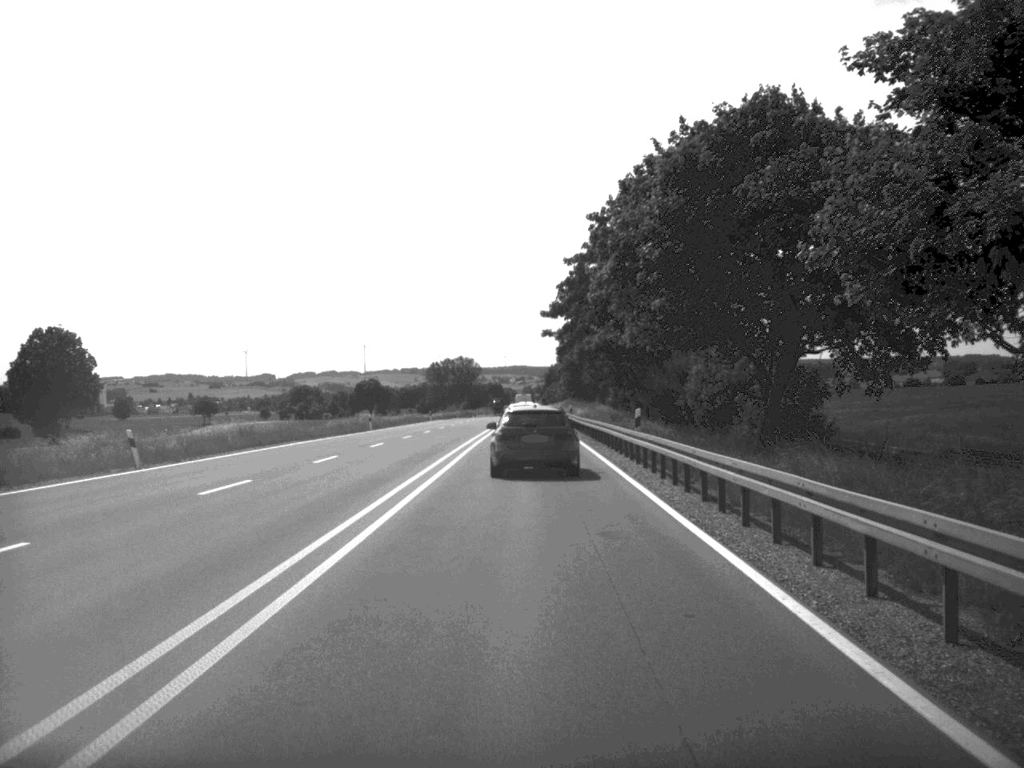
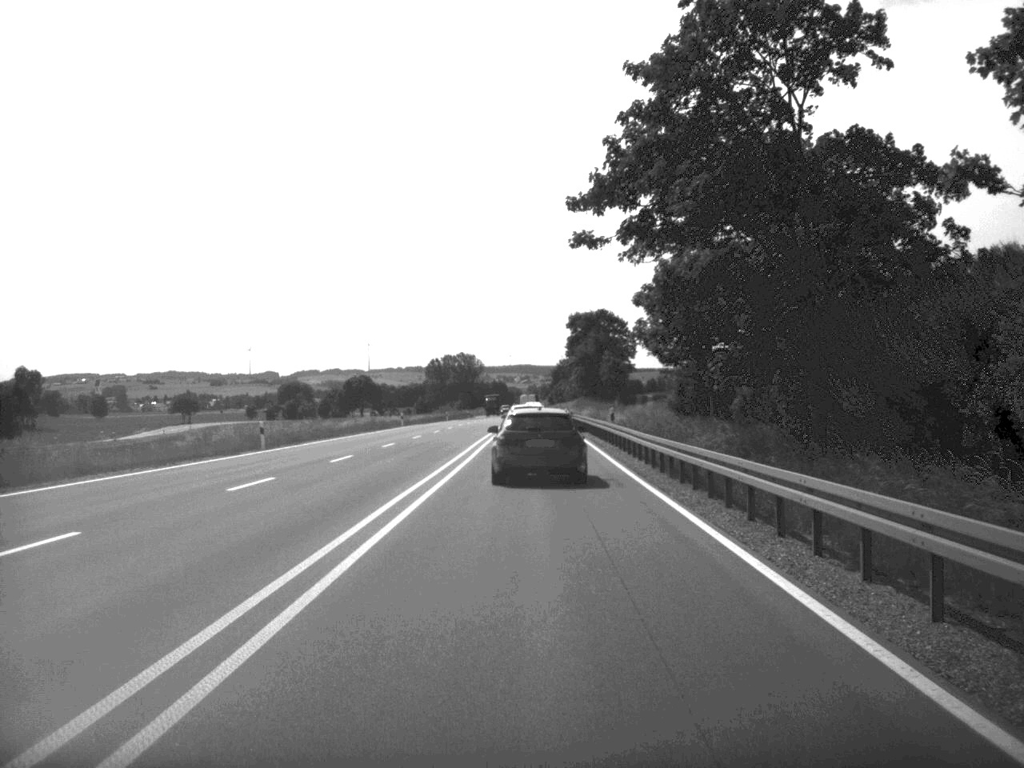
(-0.1, +34.5) m; 0°
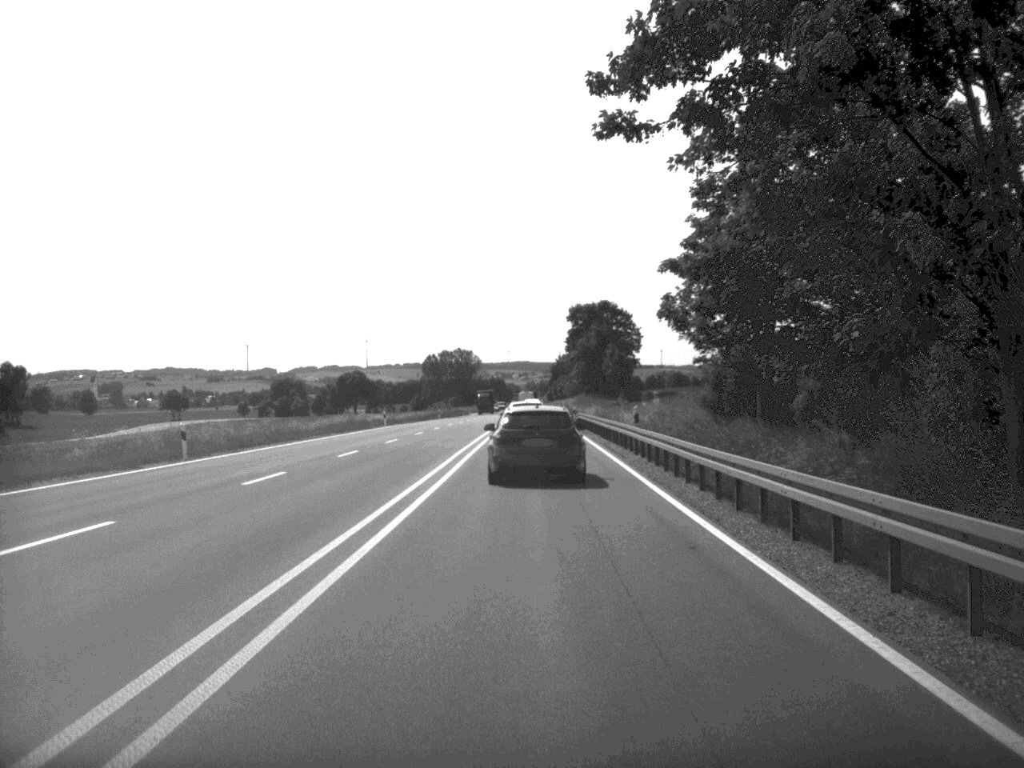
(0.0, +10.6) m; 0°
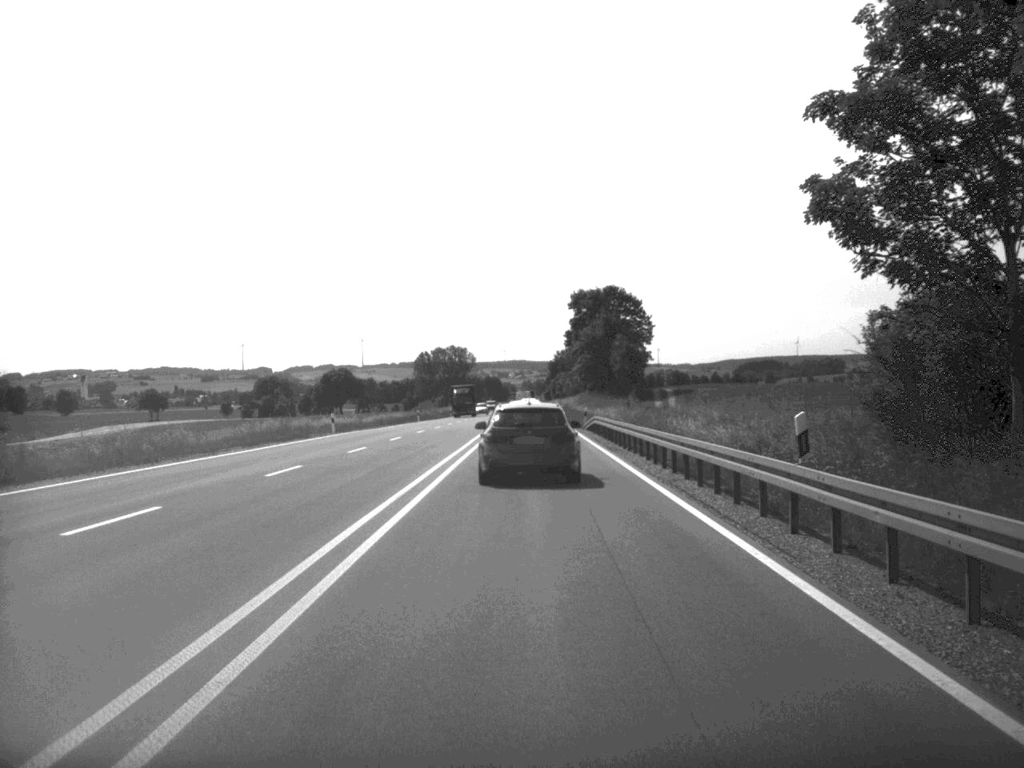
(0.0, +21.5) m; 0°
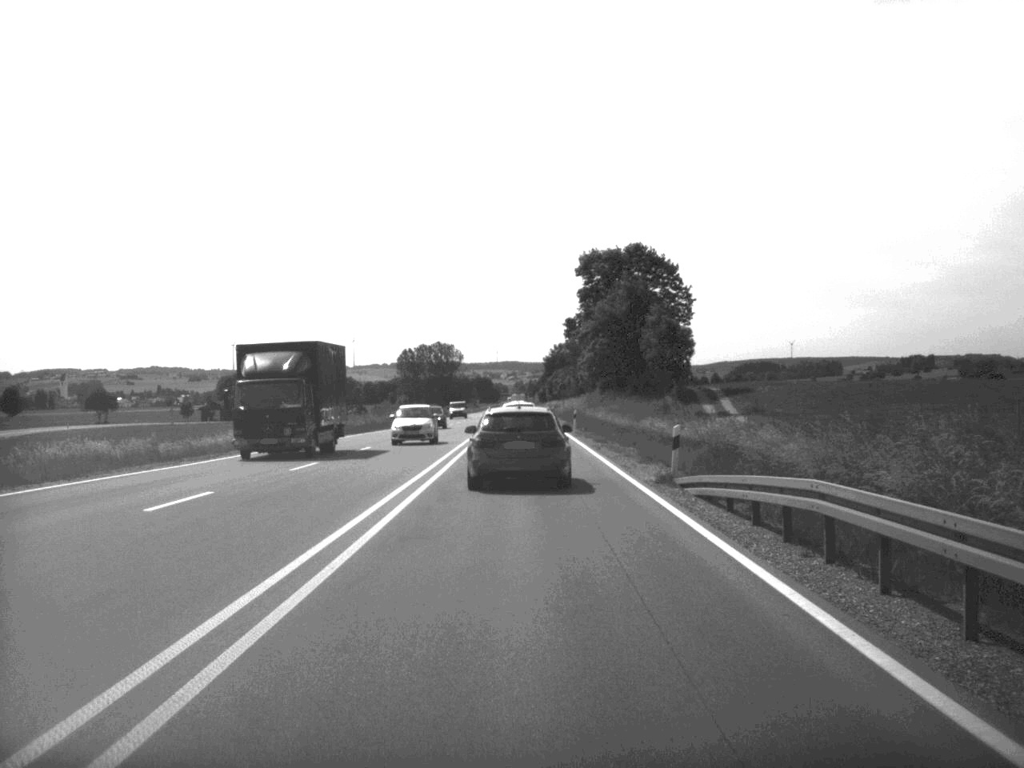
(+0.1, +43.6) m; 0°
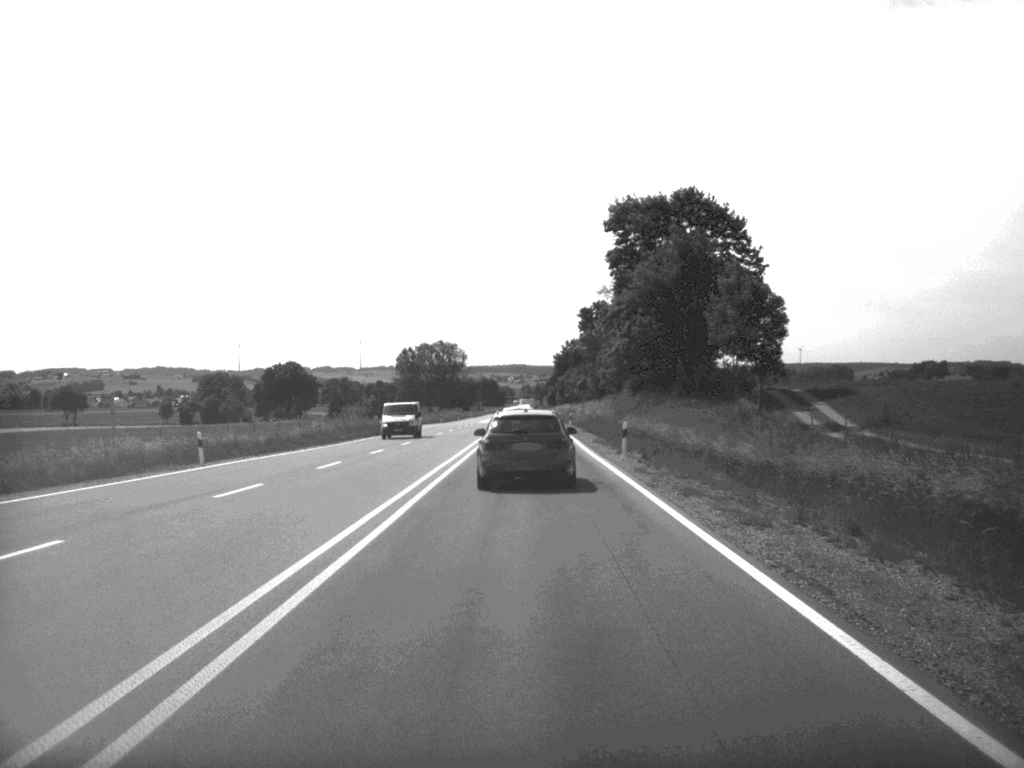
(-0.1, +31.0) m; 0°
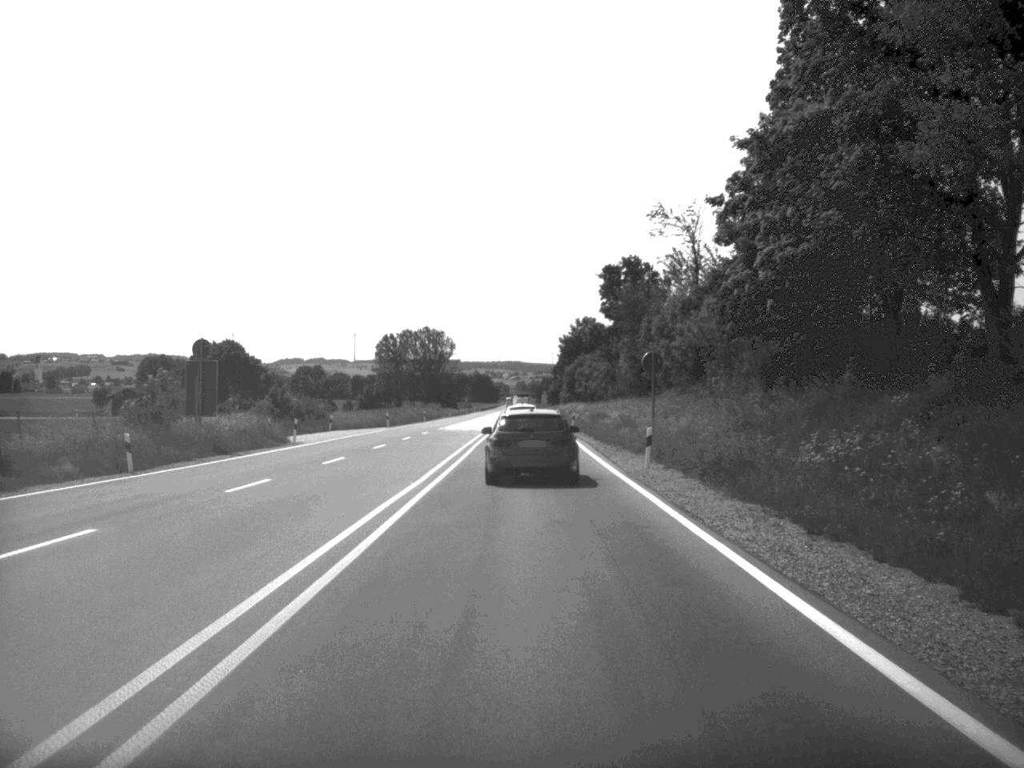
(-0.1, +55.7) m; 0°
